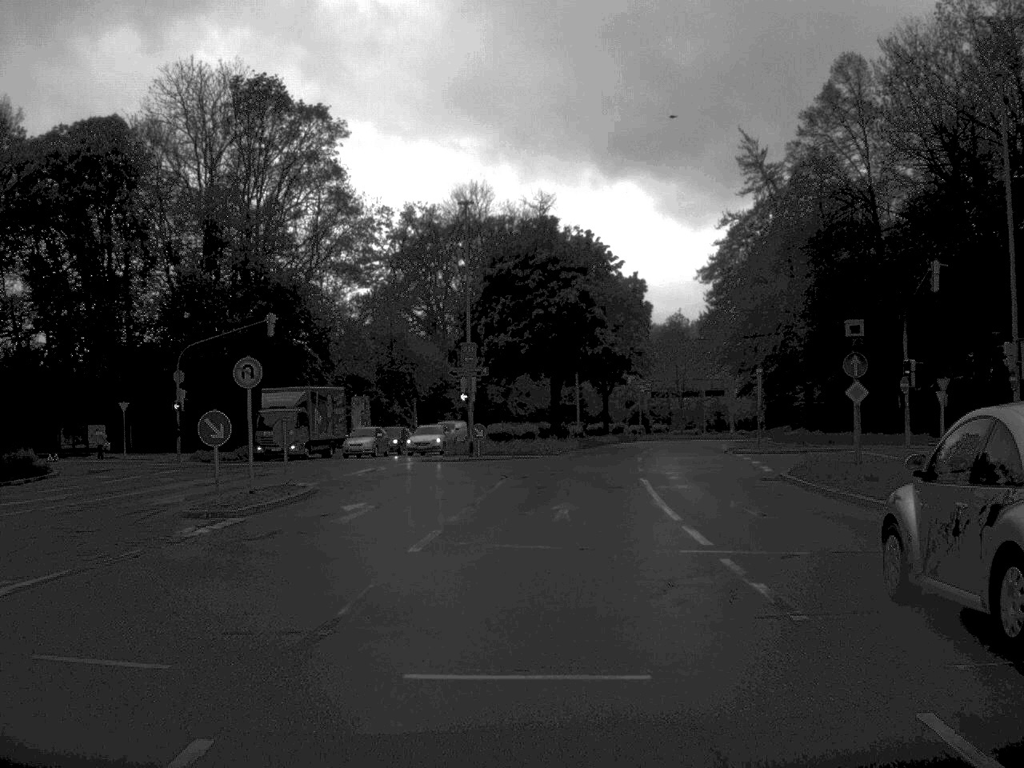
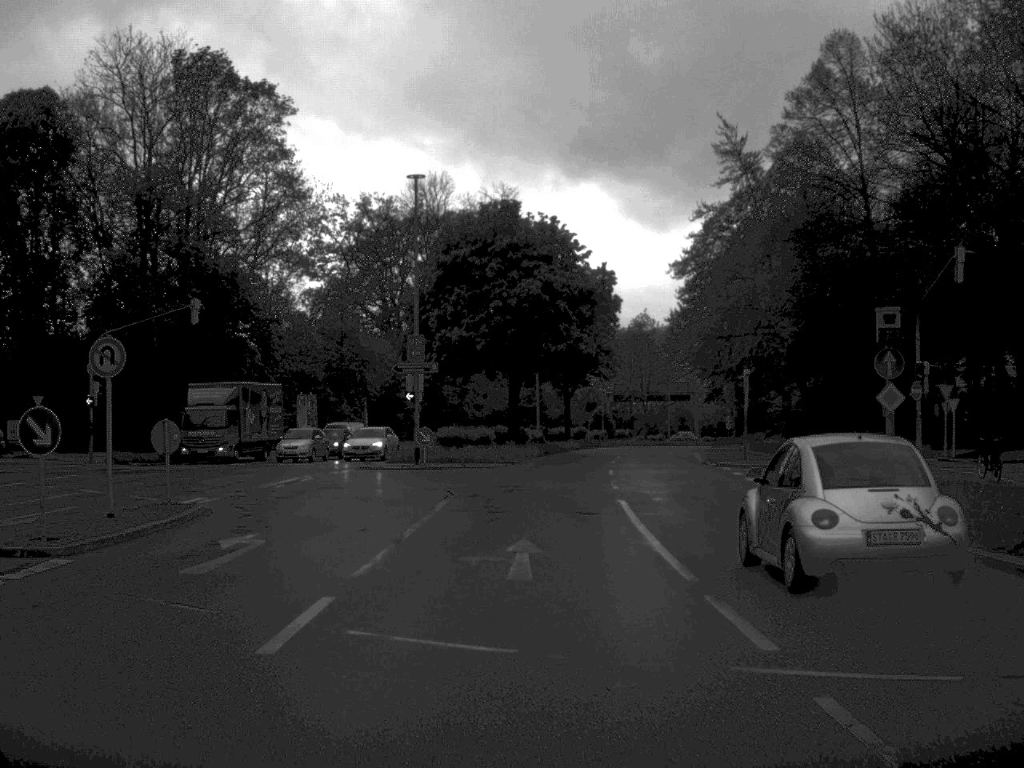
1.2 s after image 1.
(+0.1, +6.2) m; +2°
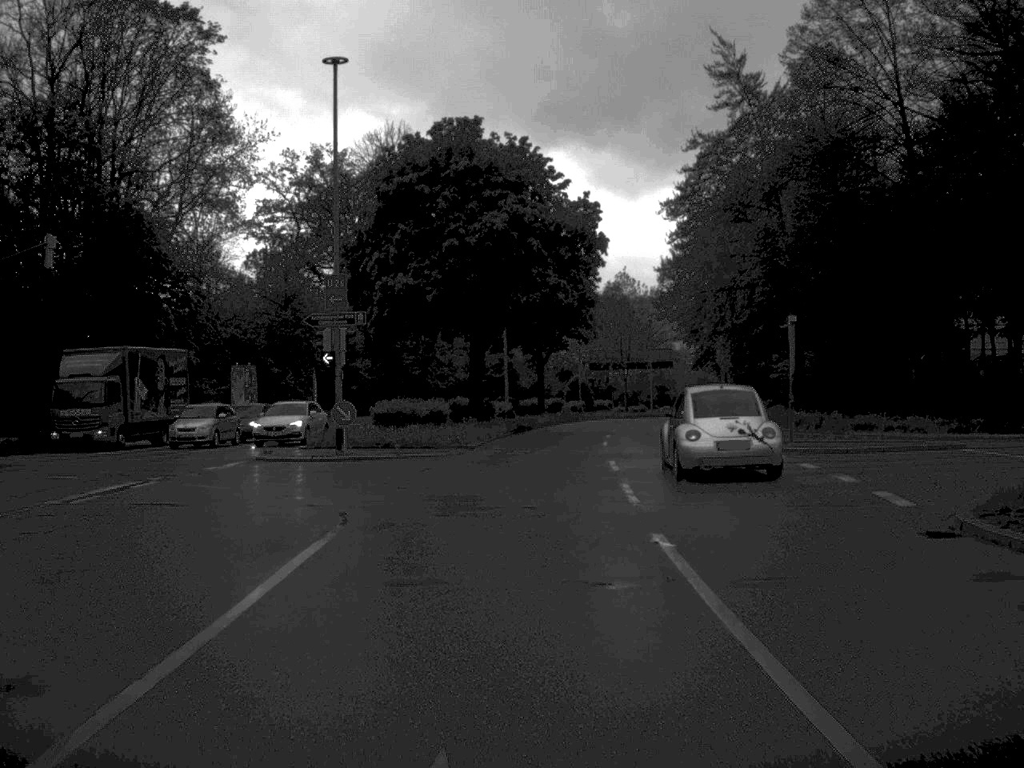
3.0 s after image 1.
(+0.2, +12.2) m; +1°
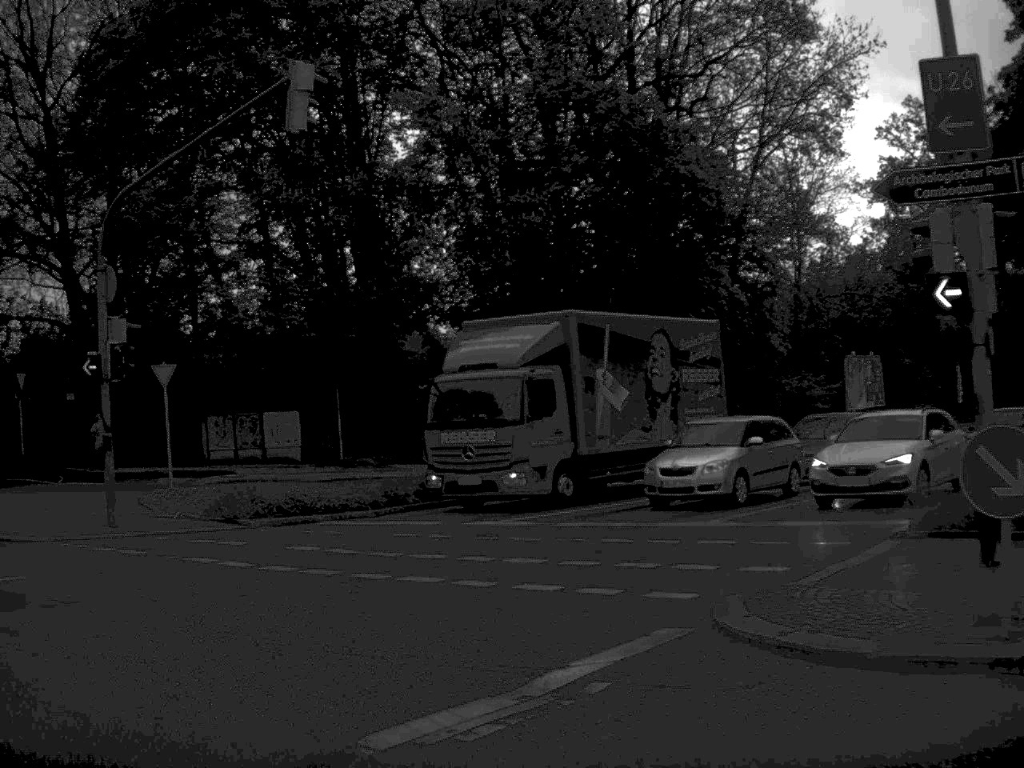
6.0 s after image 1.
(-2.4, +21.5) m; -30°
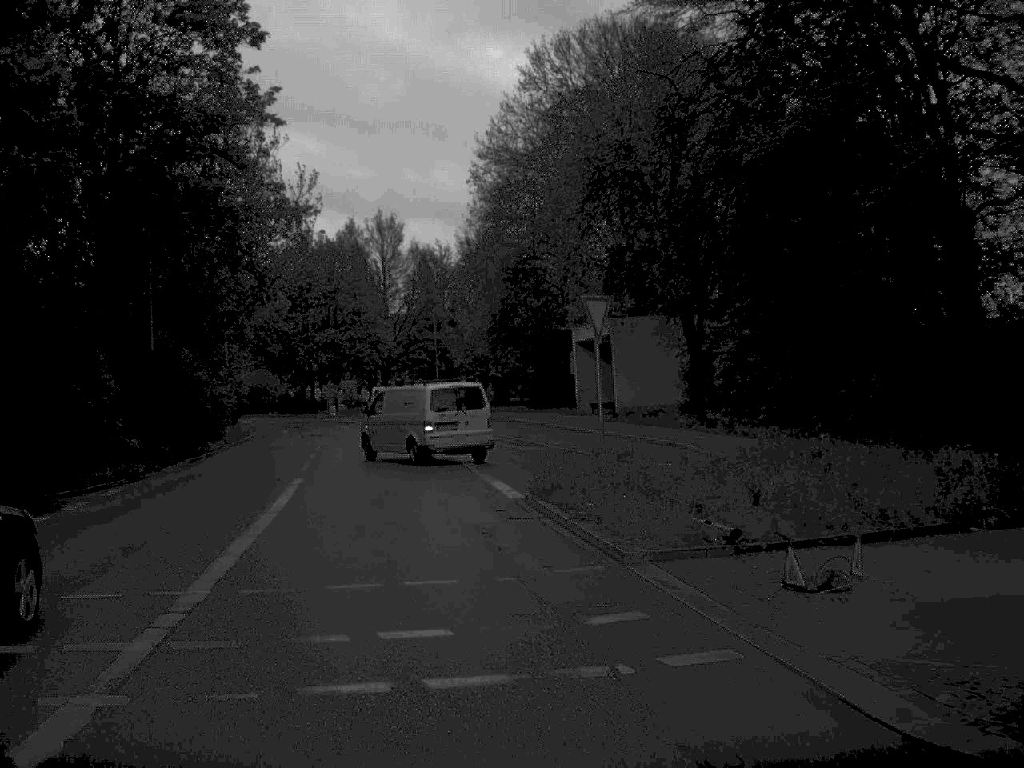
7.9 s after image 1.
(-5.6, +11.7) m; -44°
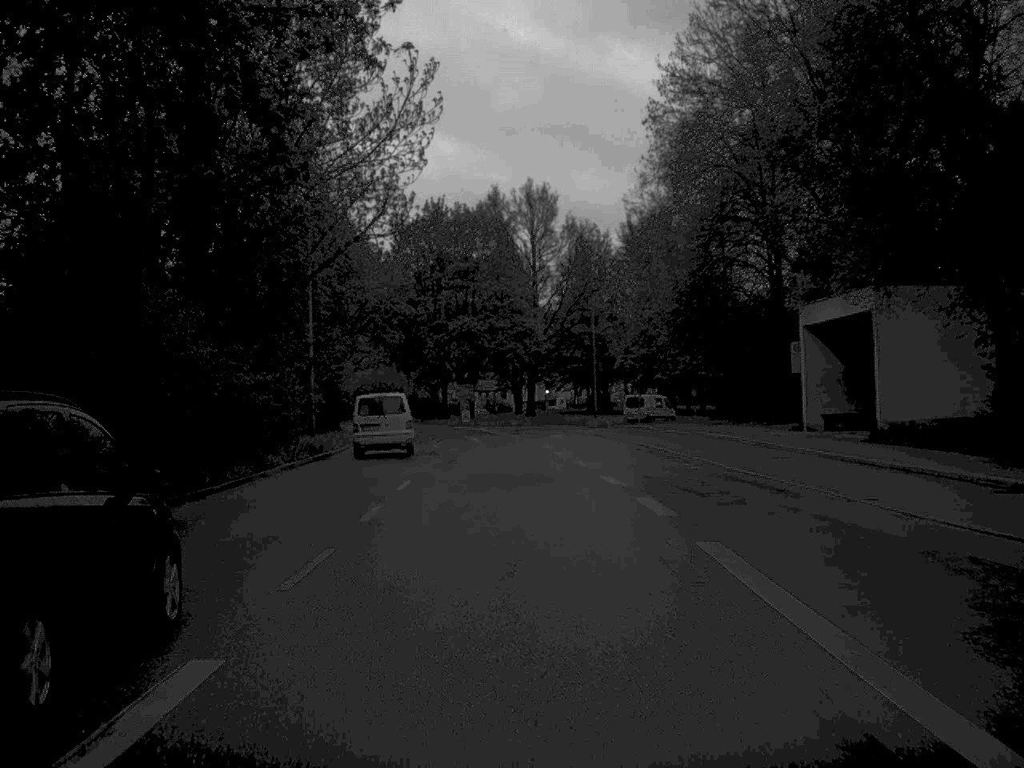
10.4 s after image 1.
(-1.8, +19.4) m; -6°
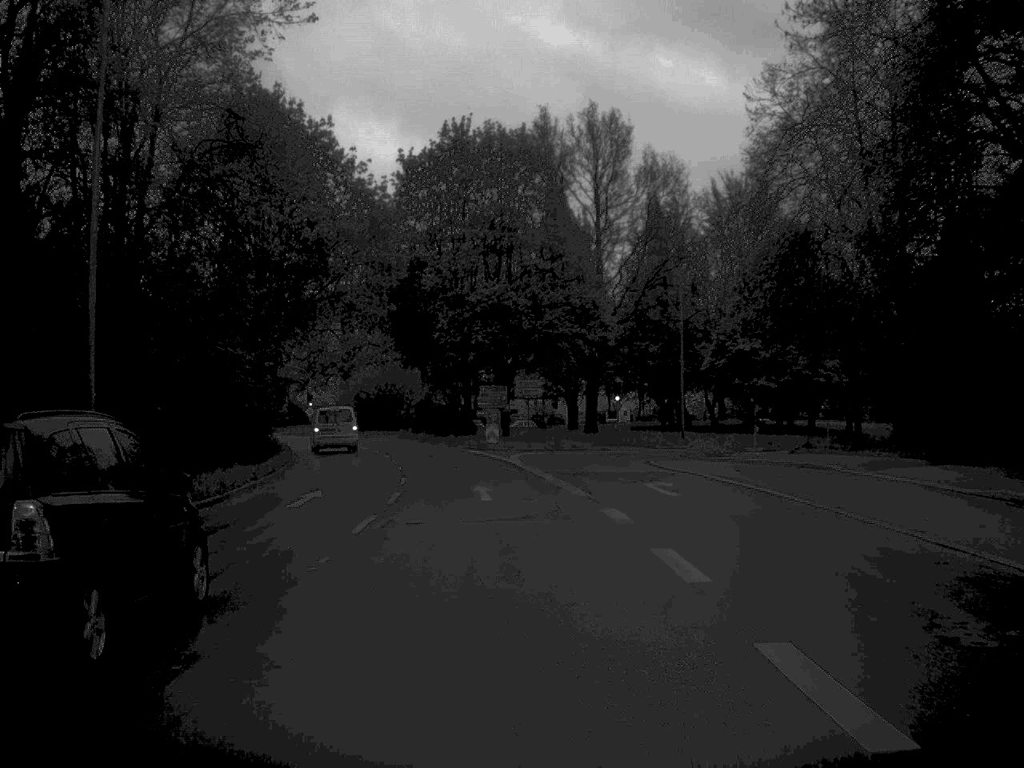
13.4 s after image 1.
(-0.3, +29.1) m; -3°
